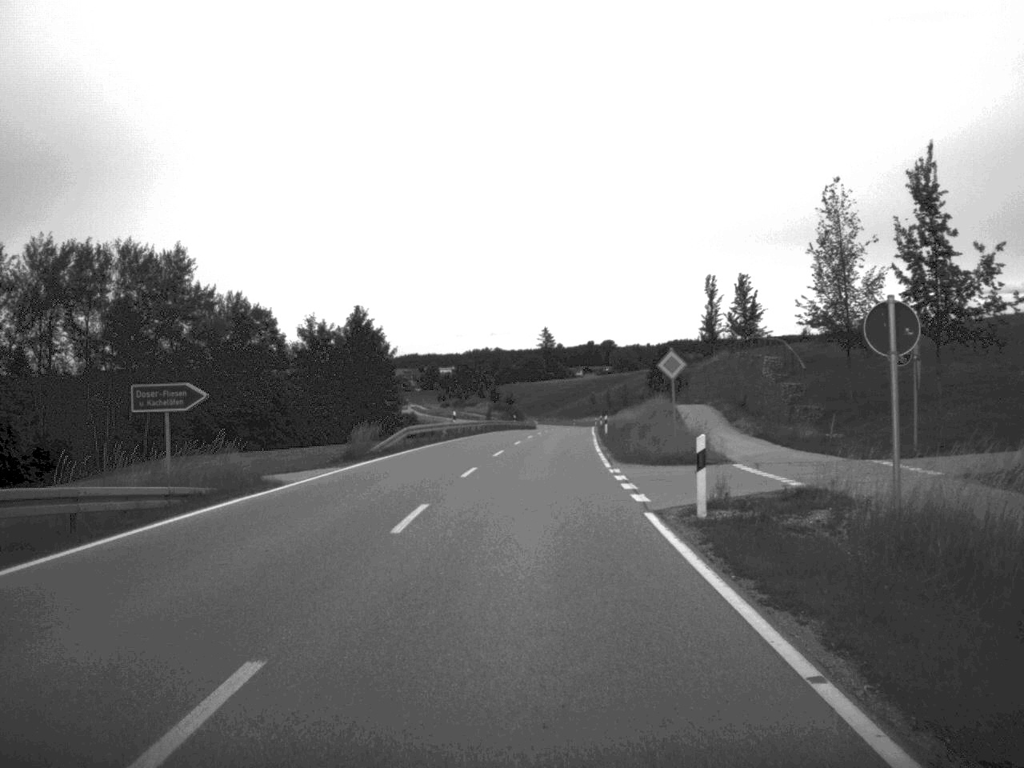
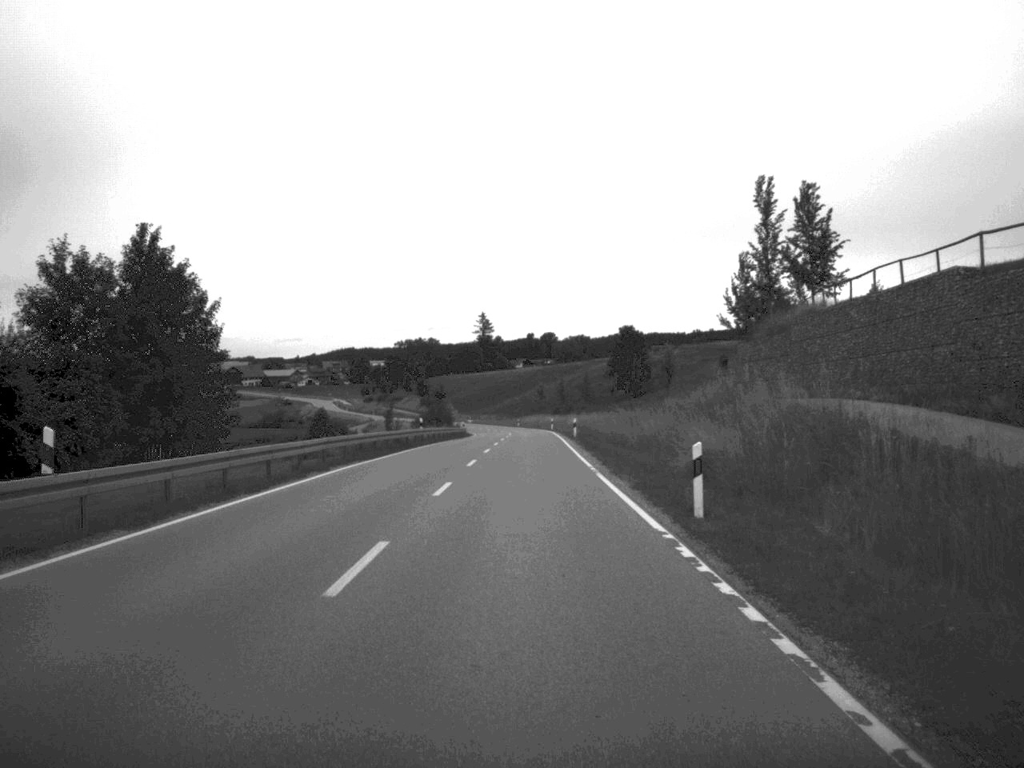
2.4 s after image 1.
(+1.1, +51.6) m; +3°
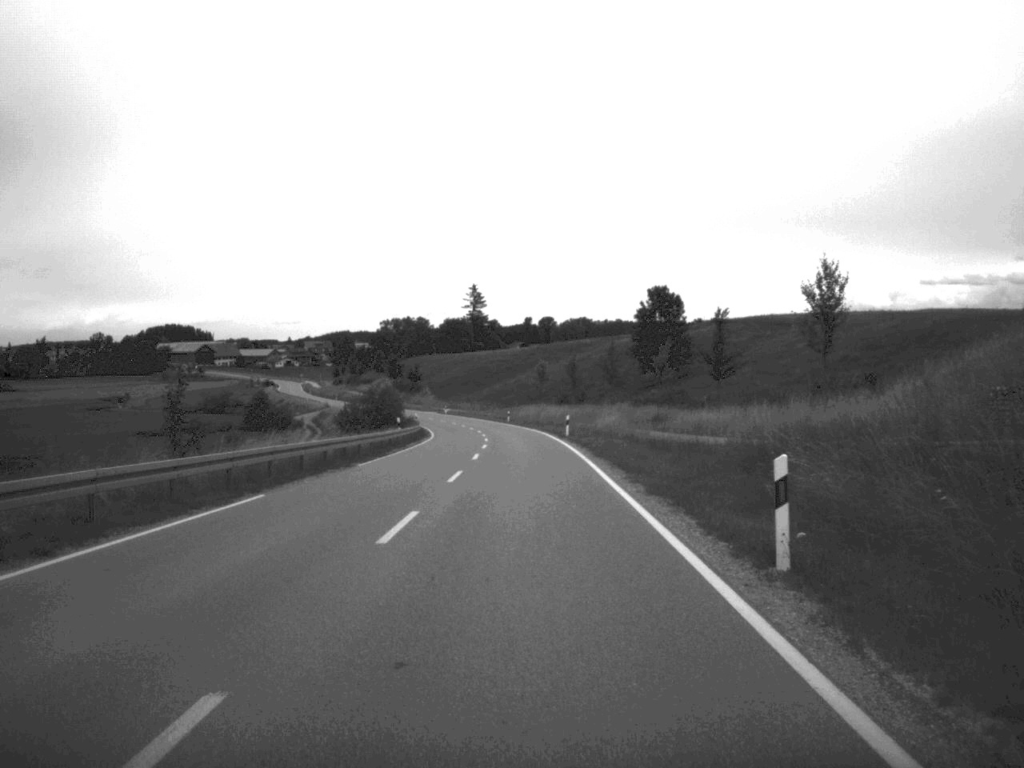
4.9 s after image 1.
(+0.1, +54.6) m; 0°
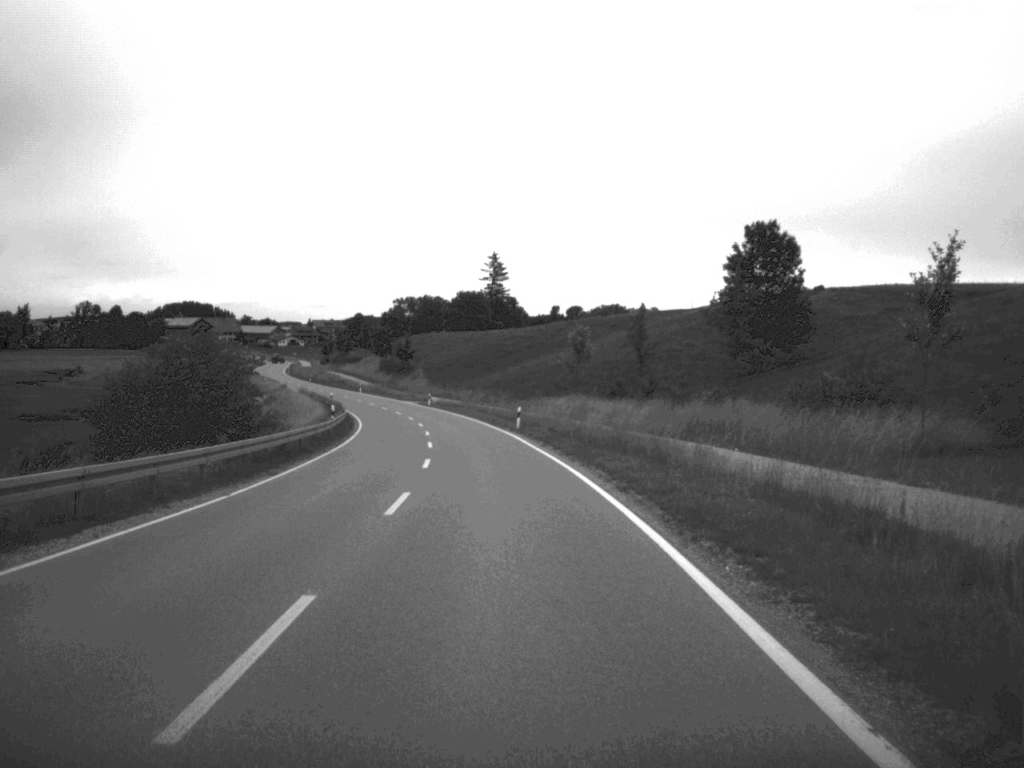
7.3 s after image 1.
(-0.2, +55.1) m; -1°
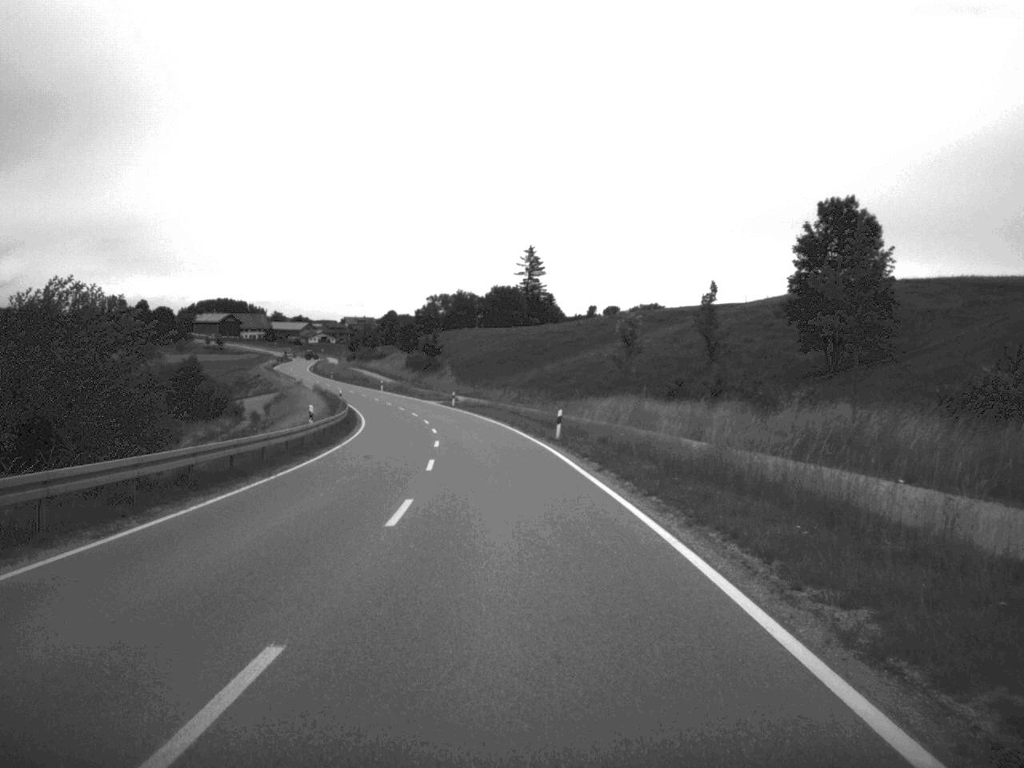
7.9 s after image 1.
(-0.2, +13.7) m; -2°
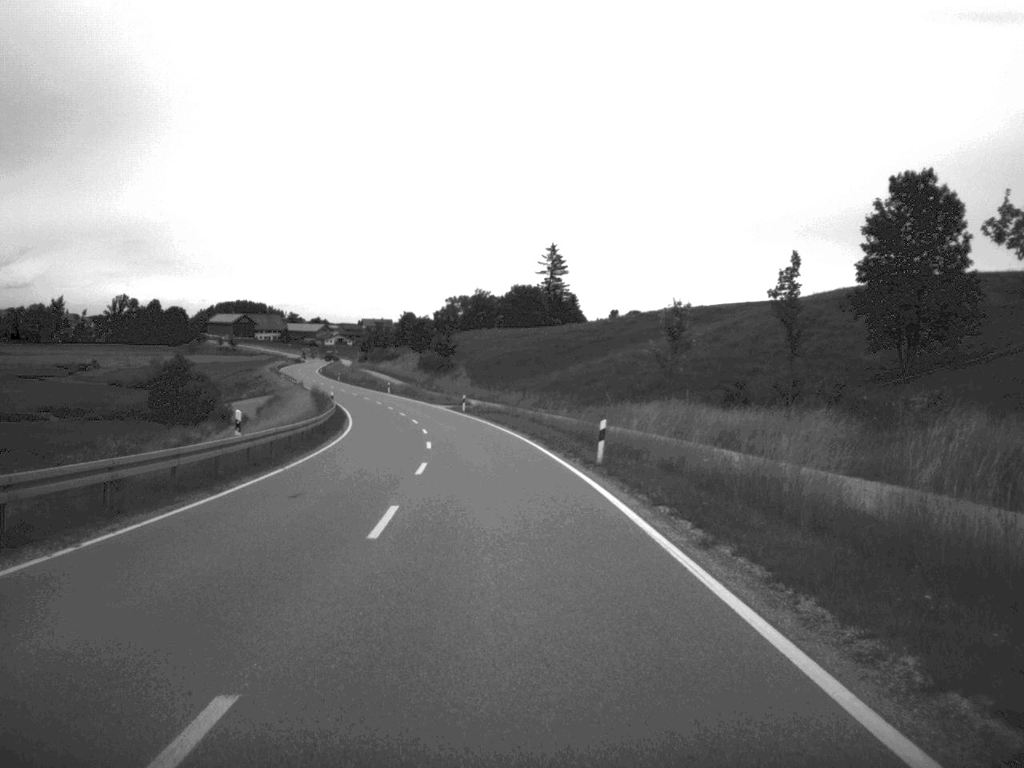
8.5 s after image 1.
(-0.1, +13.1) m; -1°
